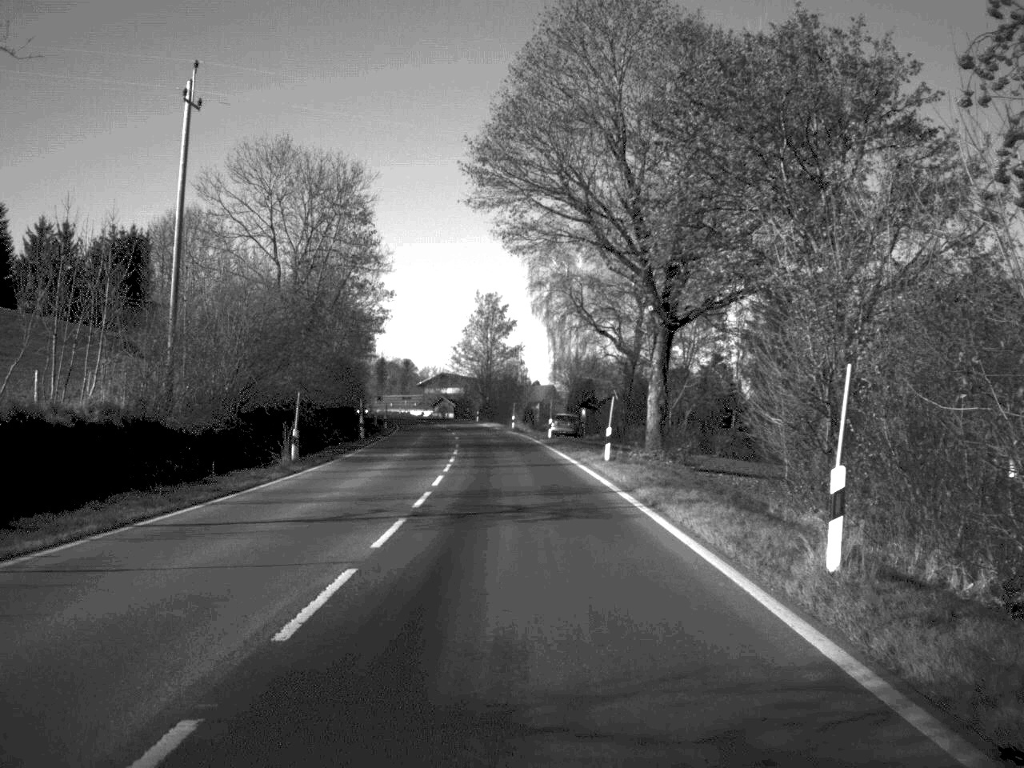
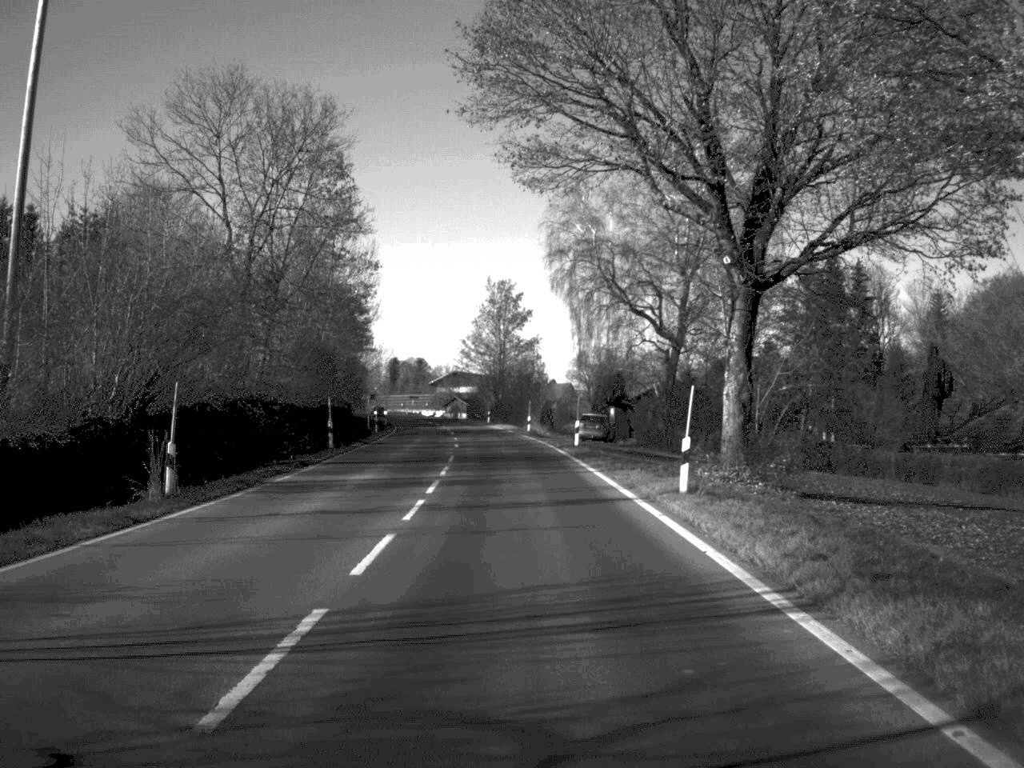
(-0.1, +14.5) m; -1°
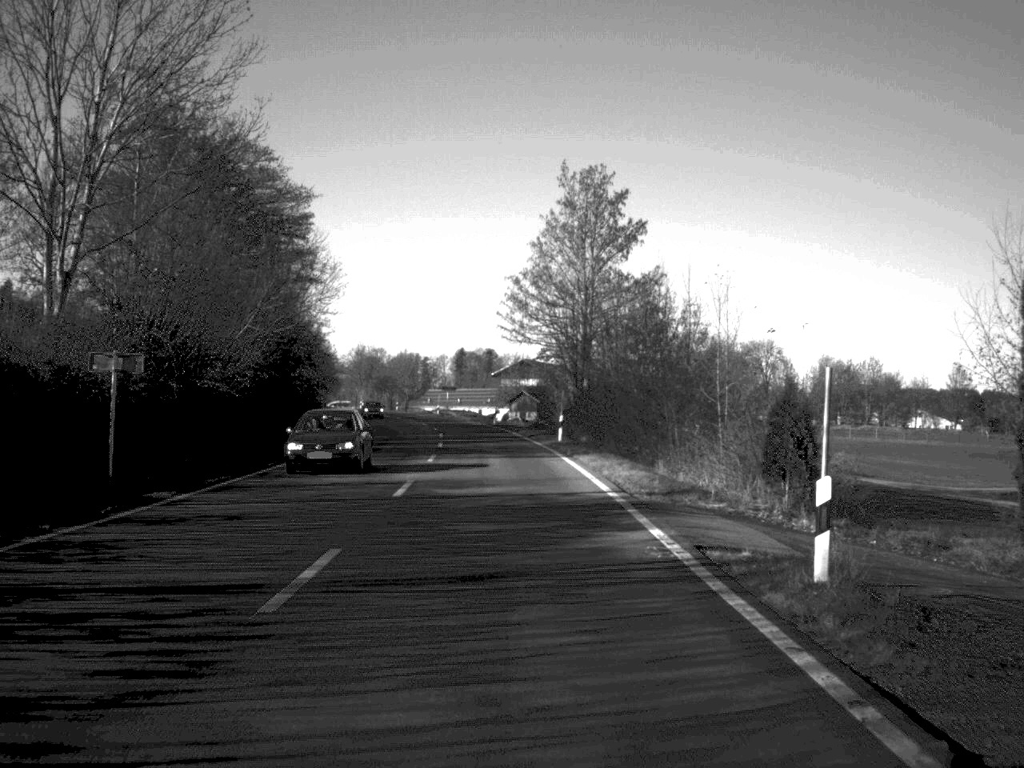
(-1.5, +63.3) m; -4°
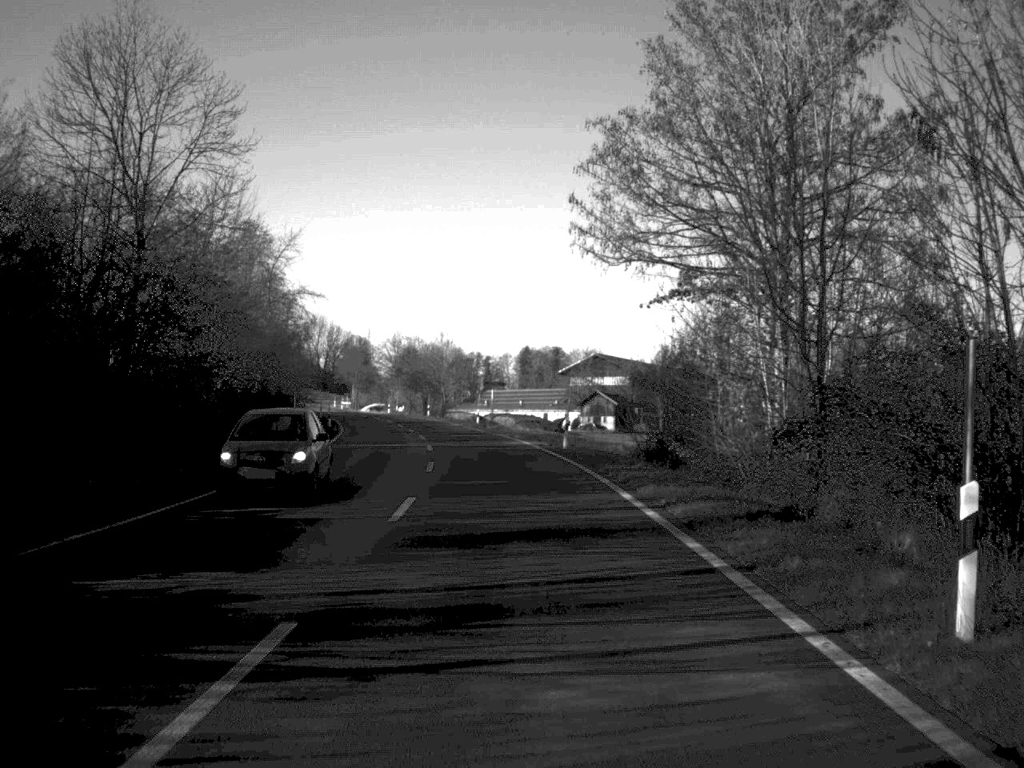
(-1.0, +40.2) m; -3°
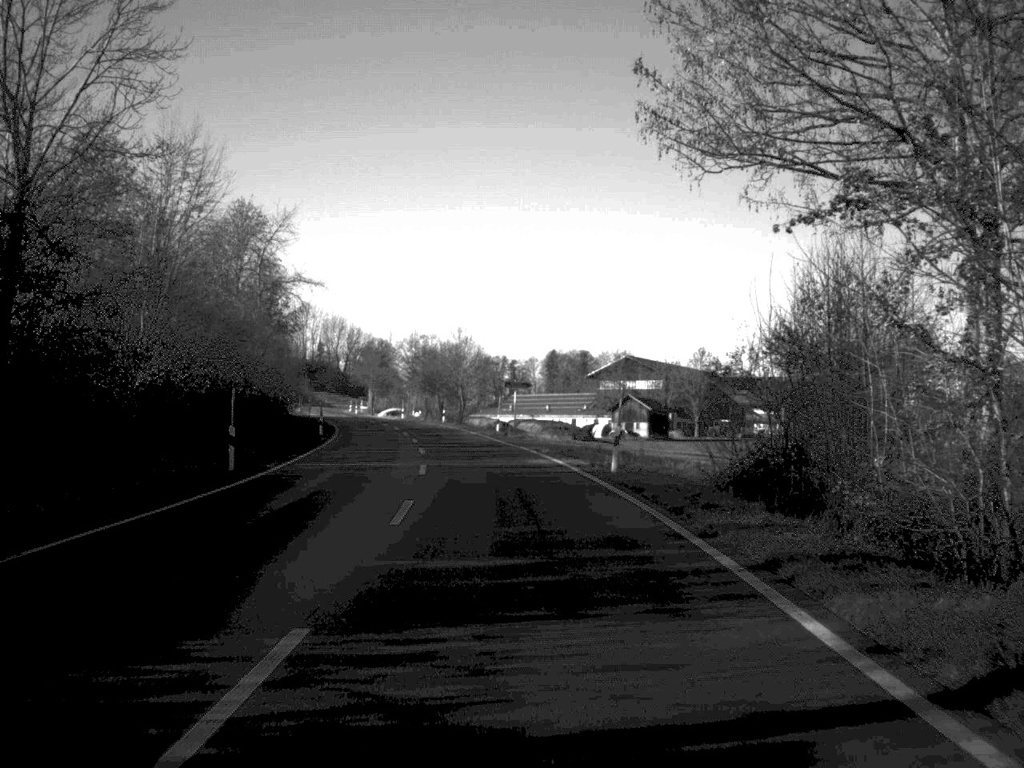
(-0.1, +12.5) m; -1°
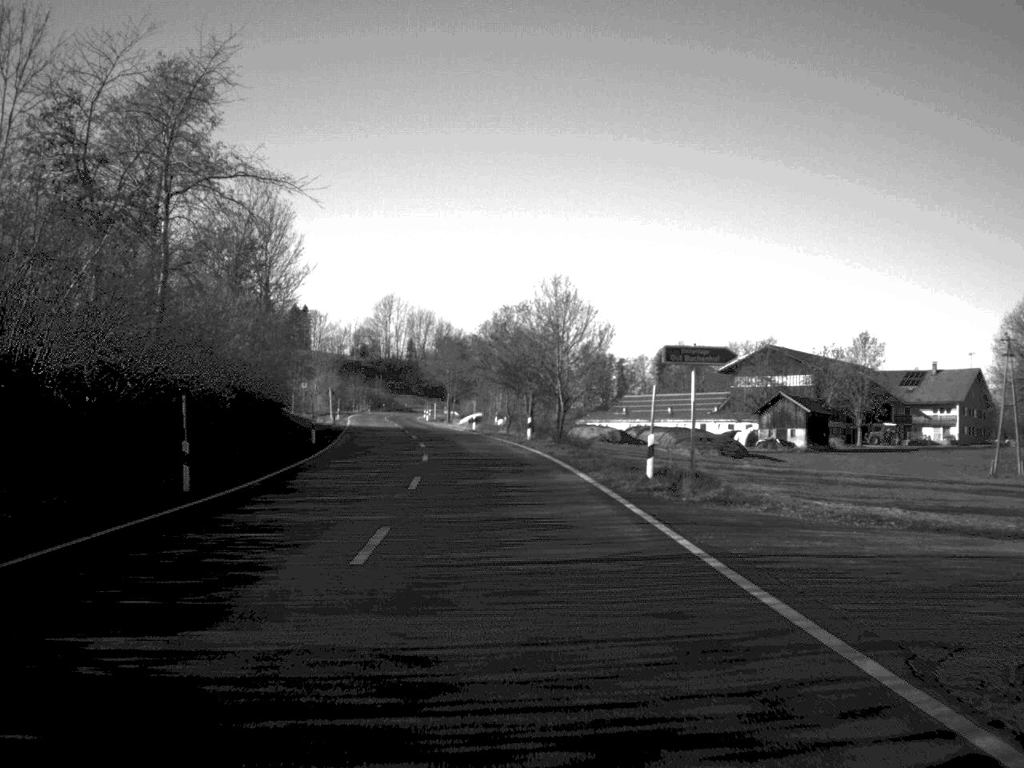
(-1.7, +40.4) m; -5°
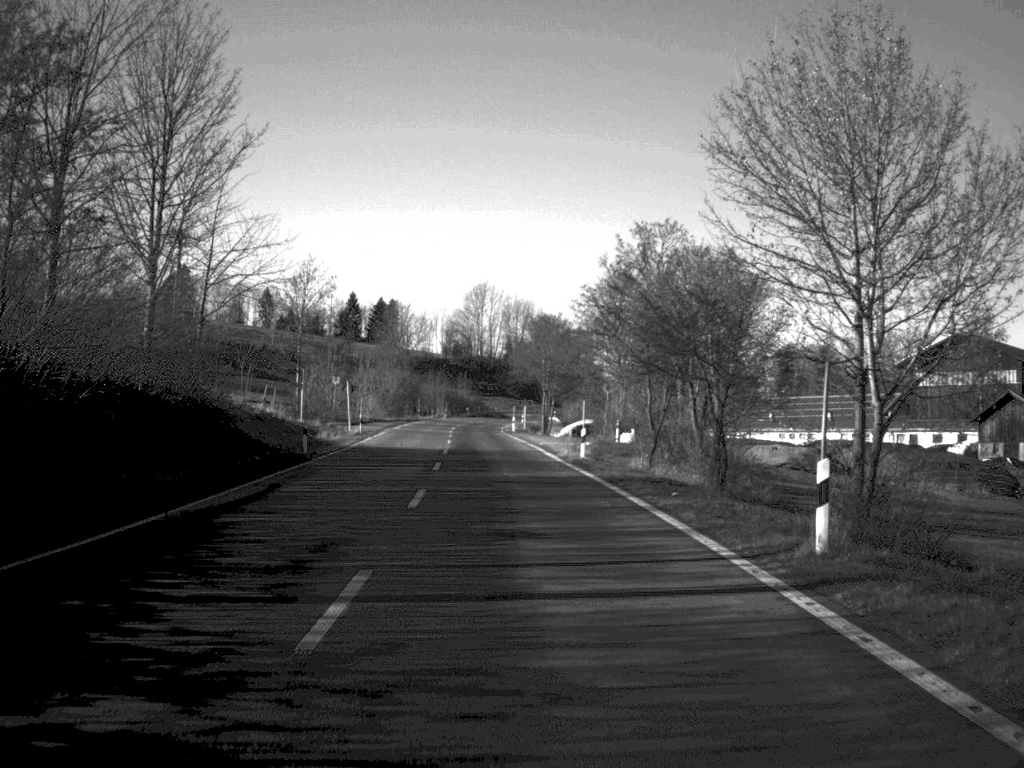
(-1.7, +40.3) m; -5°
